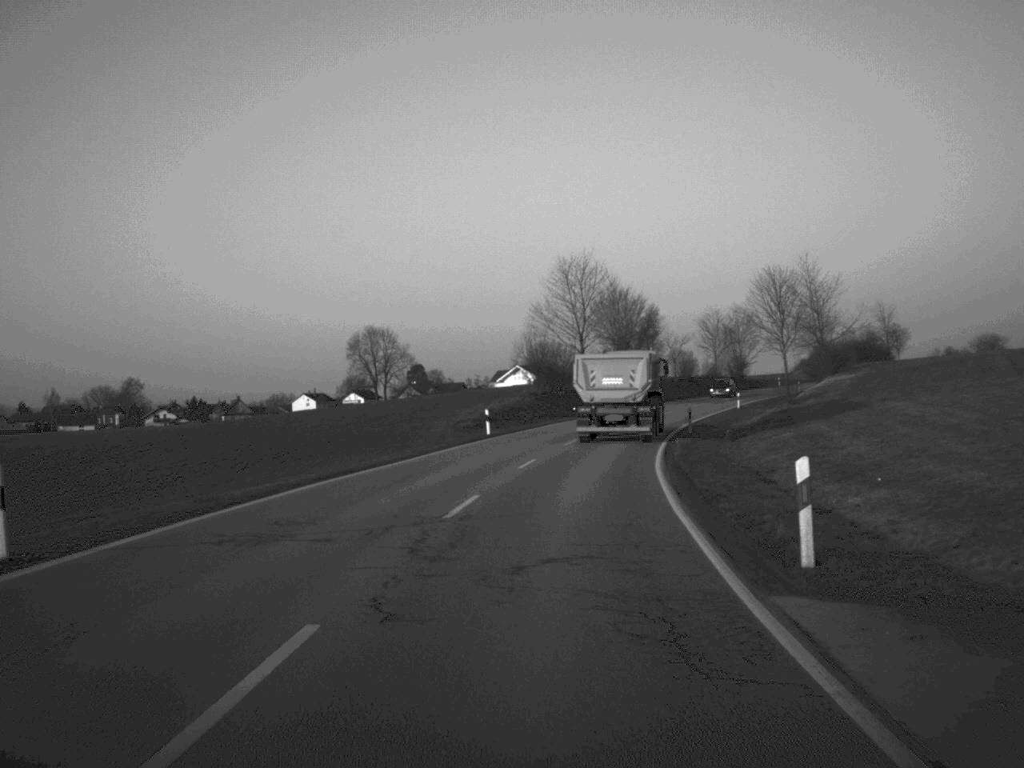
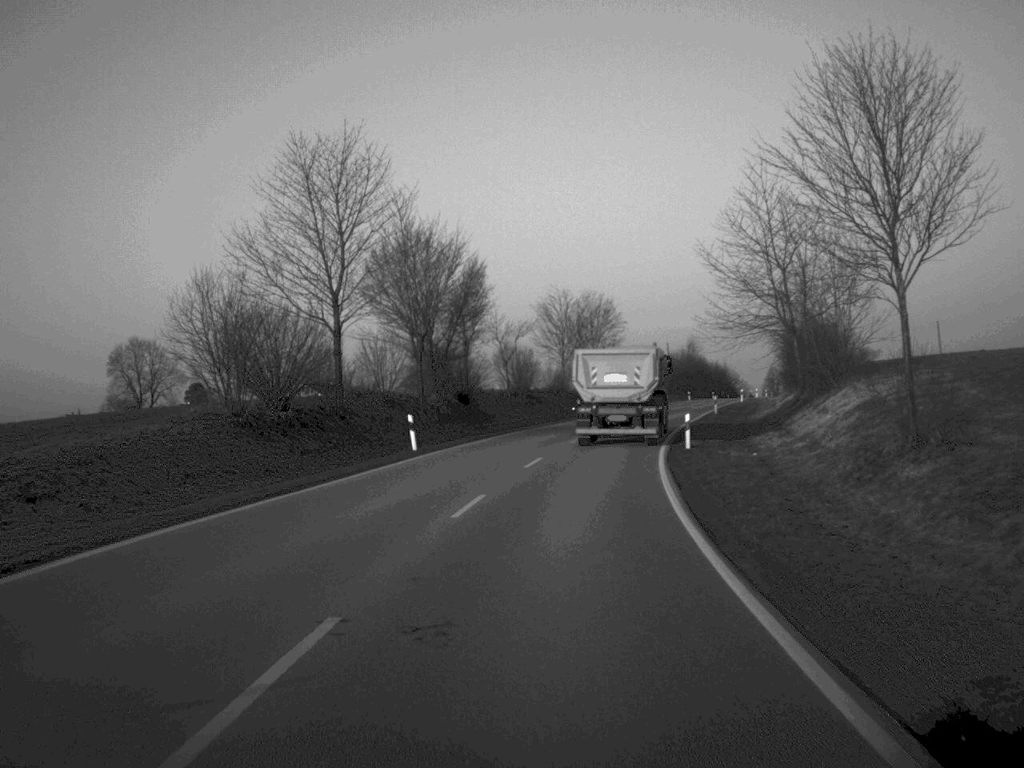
(+3.5, +47.0) m; +9°
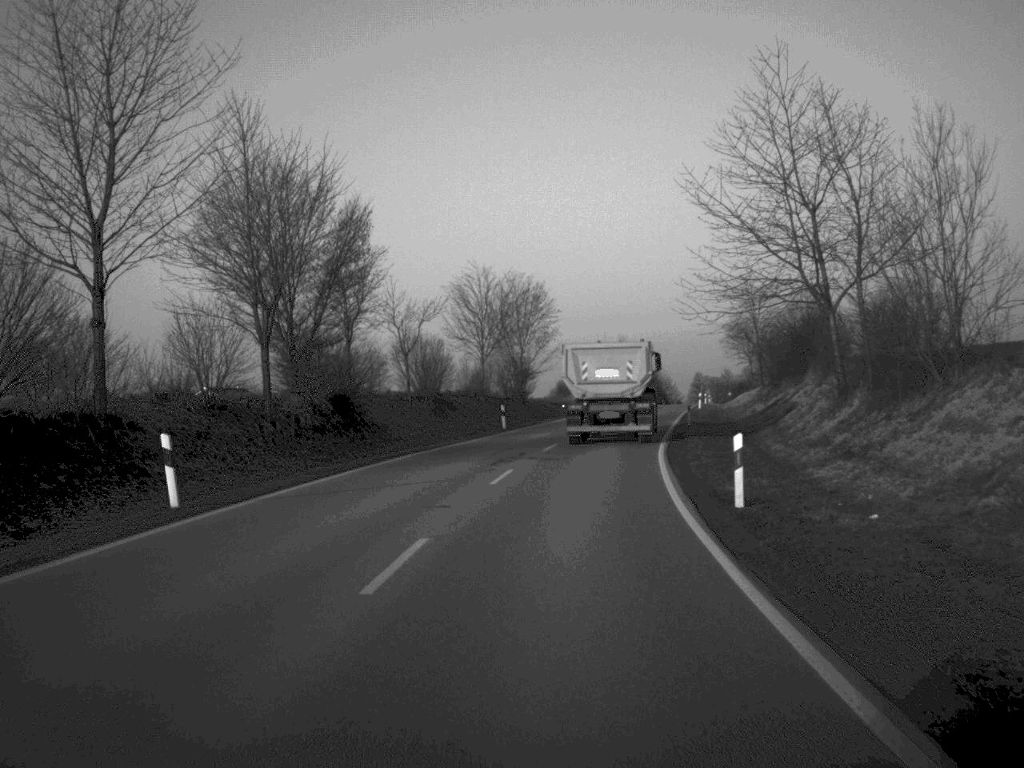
(+0.6, +18.7) m; +4°
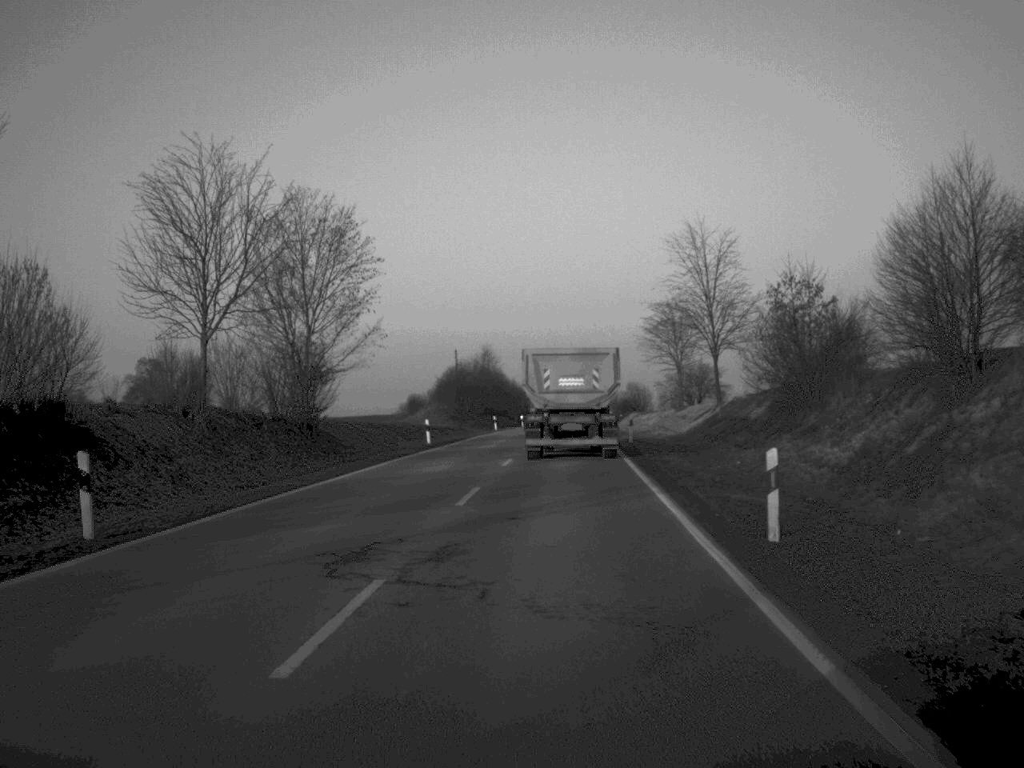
(+2.4, +38.6) m; +6°
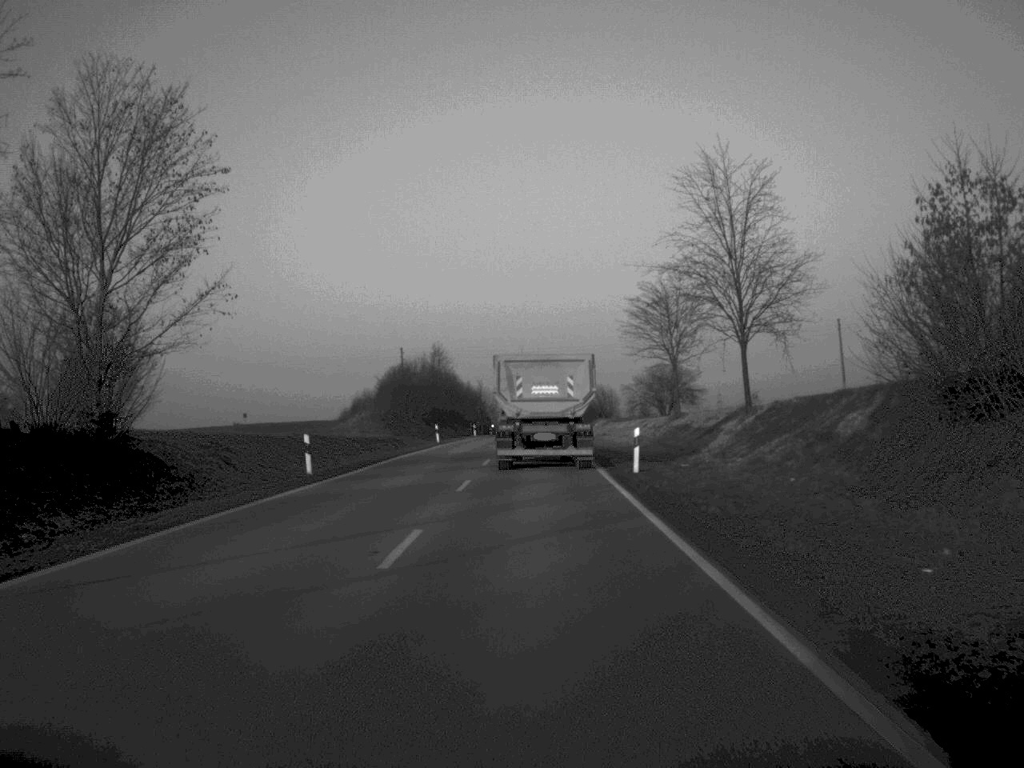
(+0.4, +18.7) m; +2°
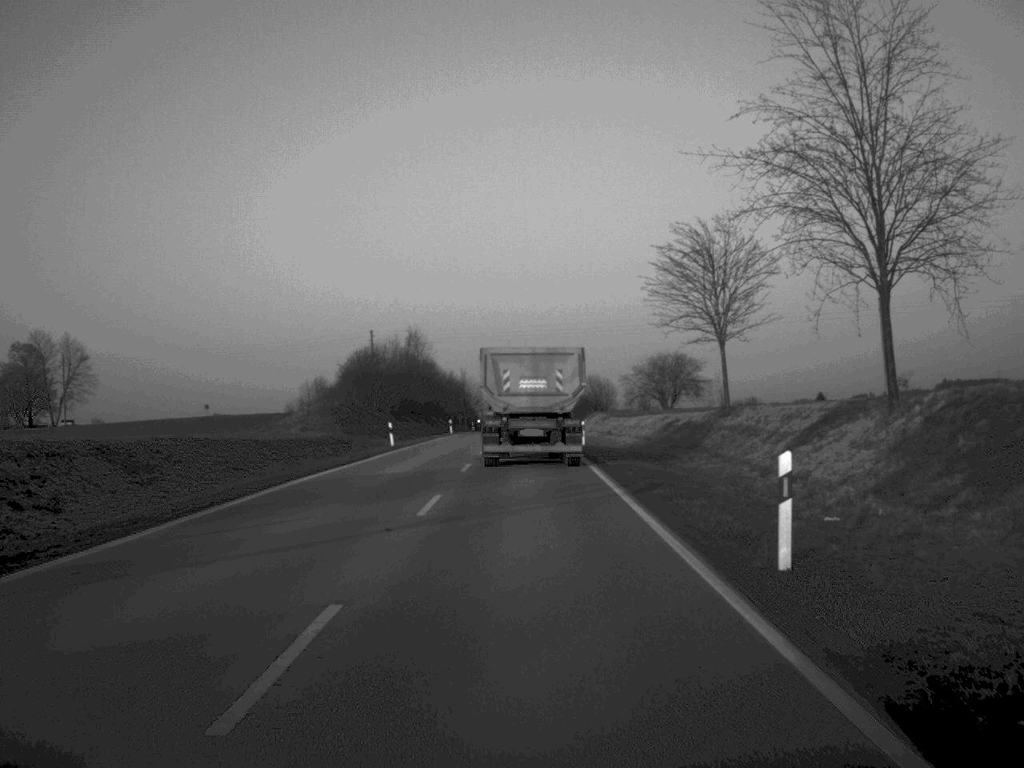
(+0.1, +18.4) m; +1°
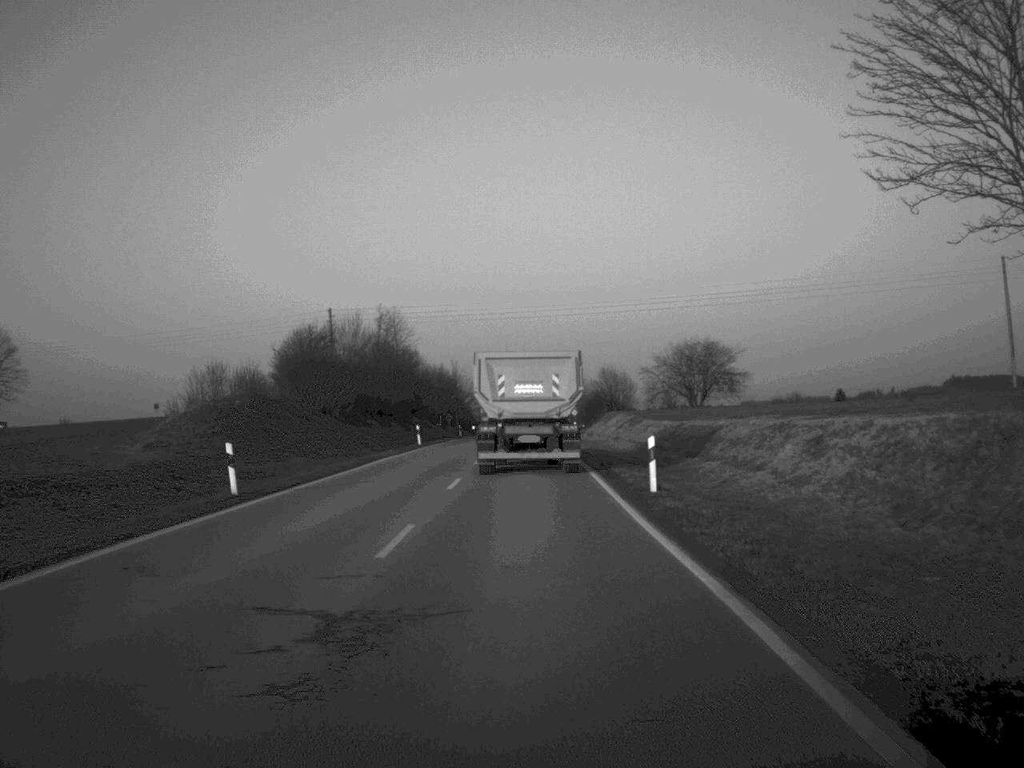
(0.0, +28.3) m; 0°
